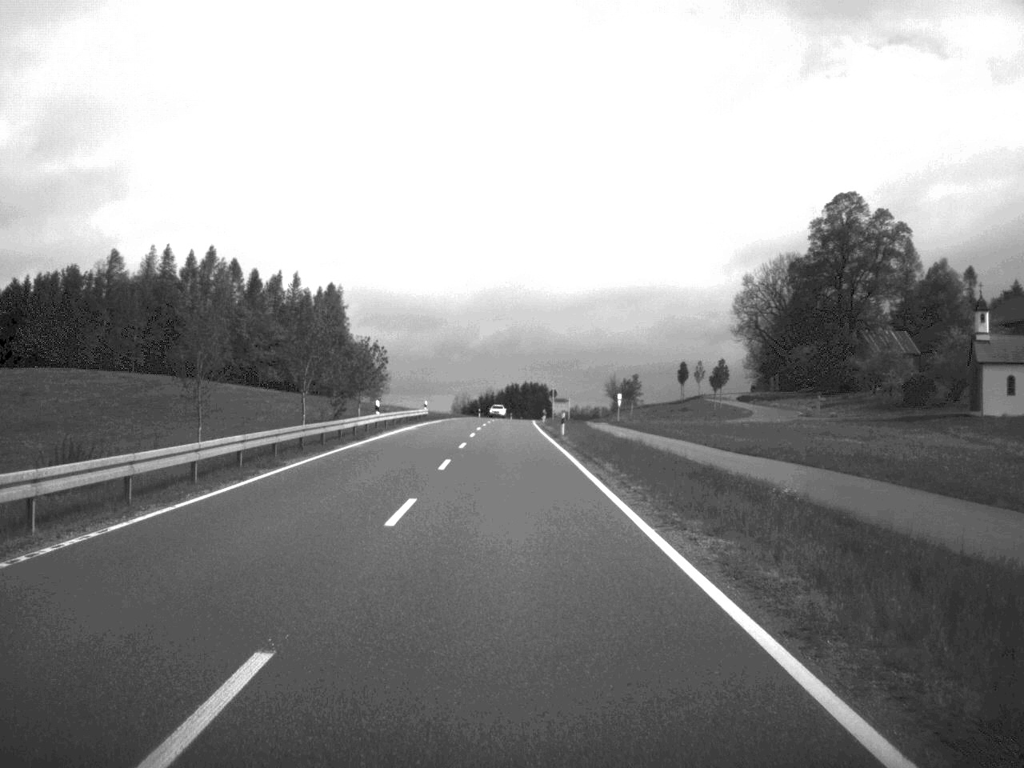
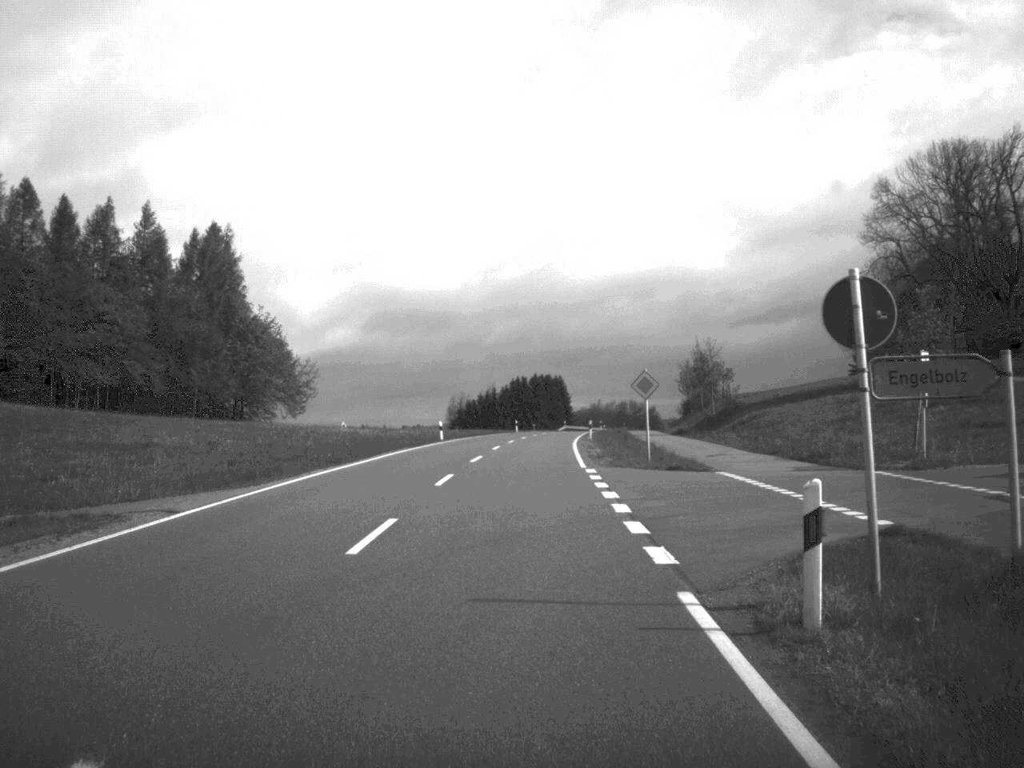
(-0.7, +84.2) m; 0°
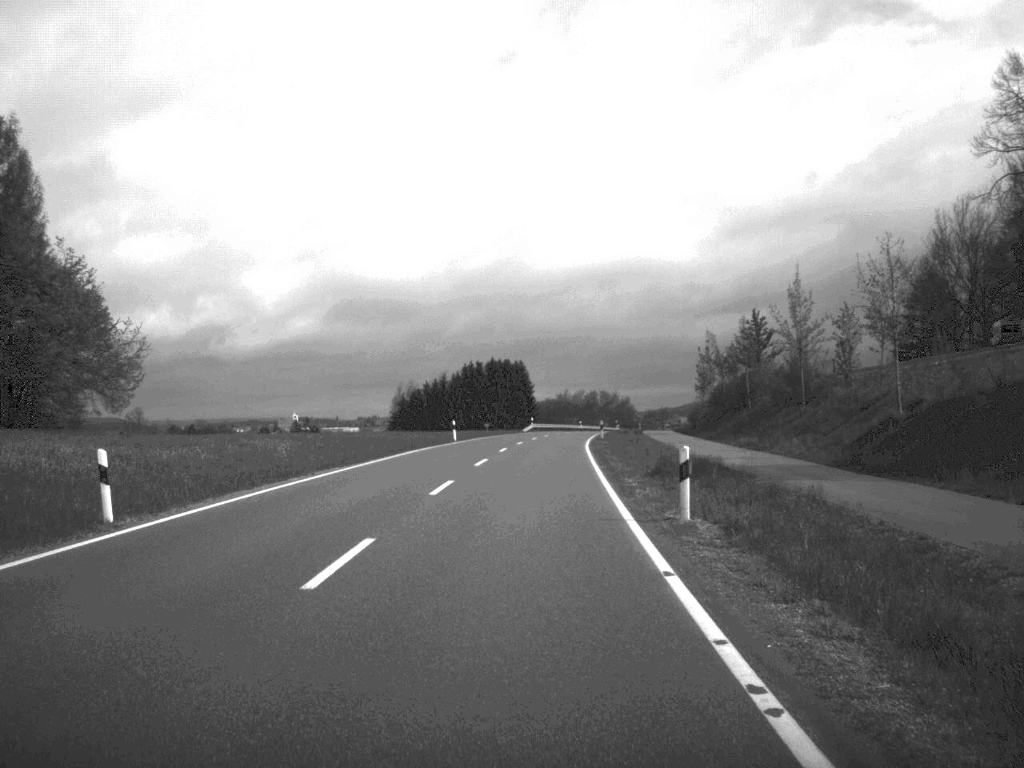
(+0.6, +49.5) m; +2°
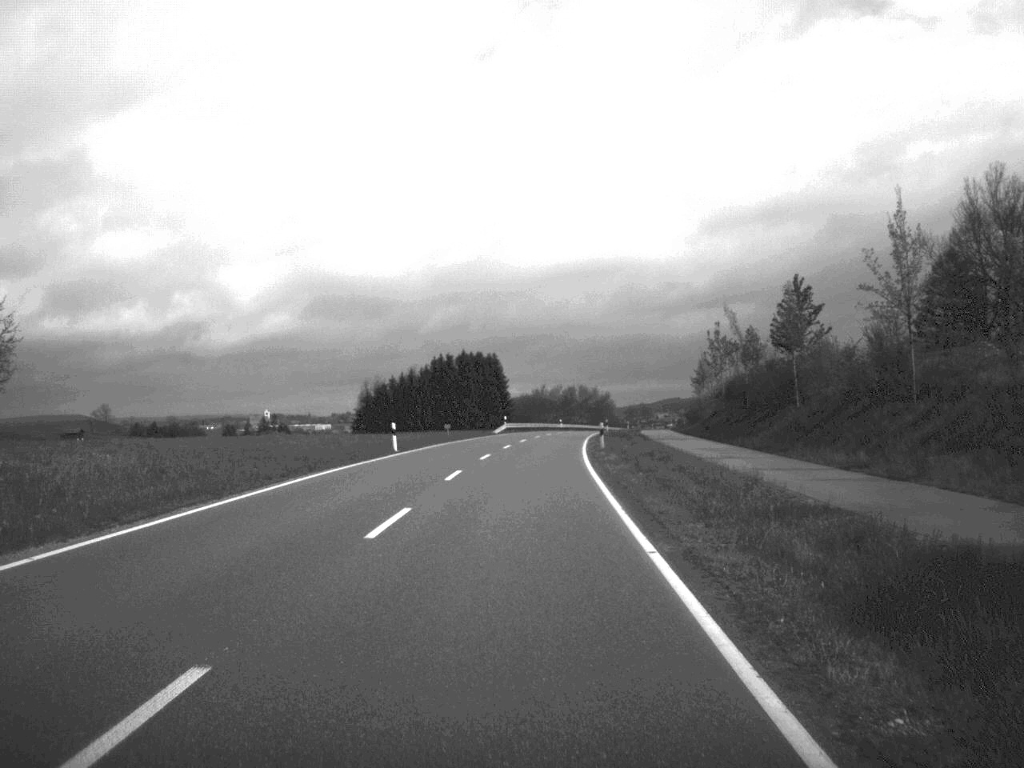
(+0.2, +19.1) m; +1°
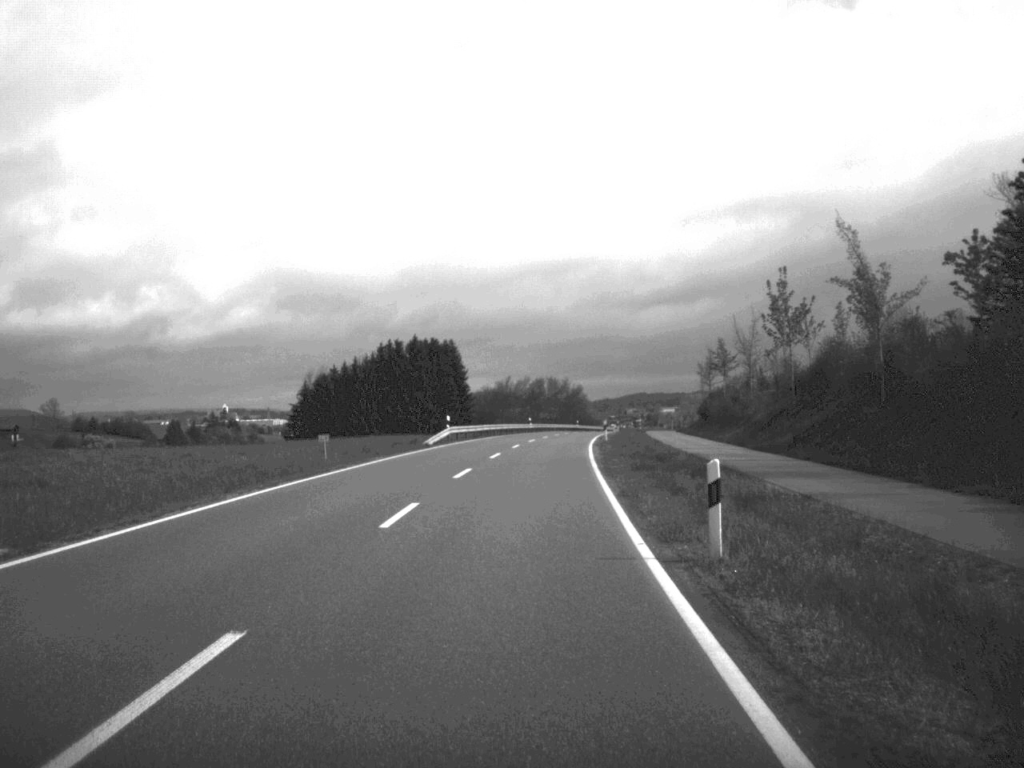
(+0.5, +33.9) m; +1°
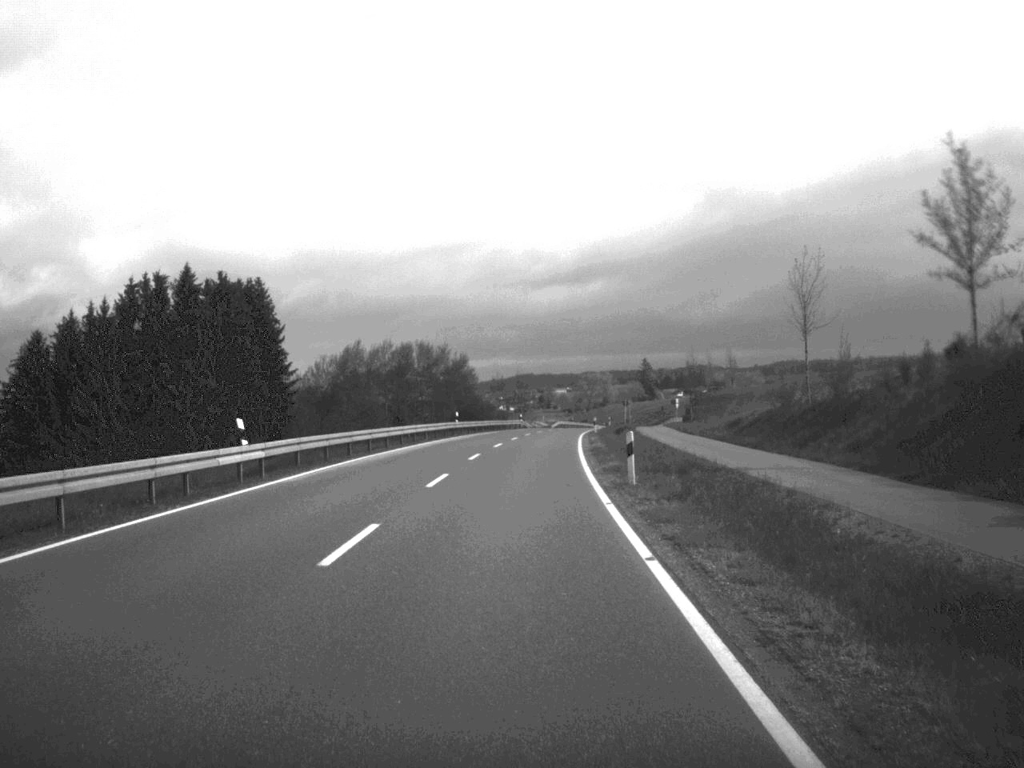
(+3.7, +86.3) m; +5°
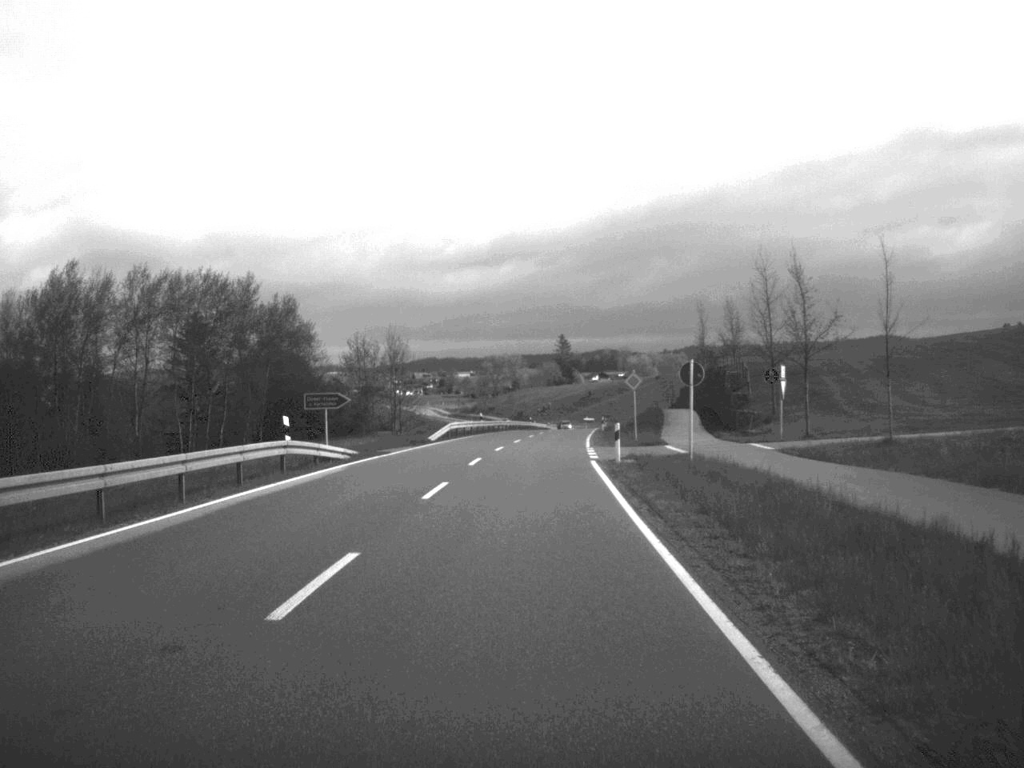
(+2.6, +85.3) m; +4°
